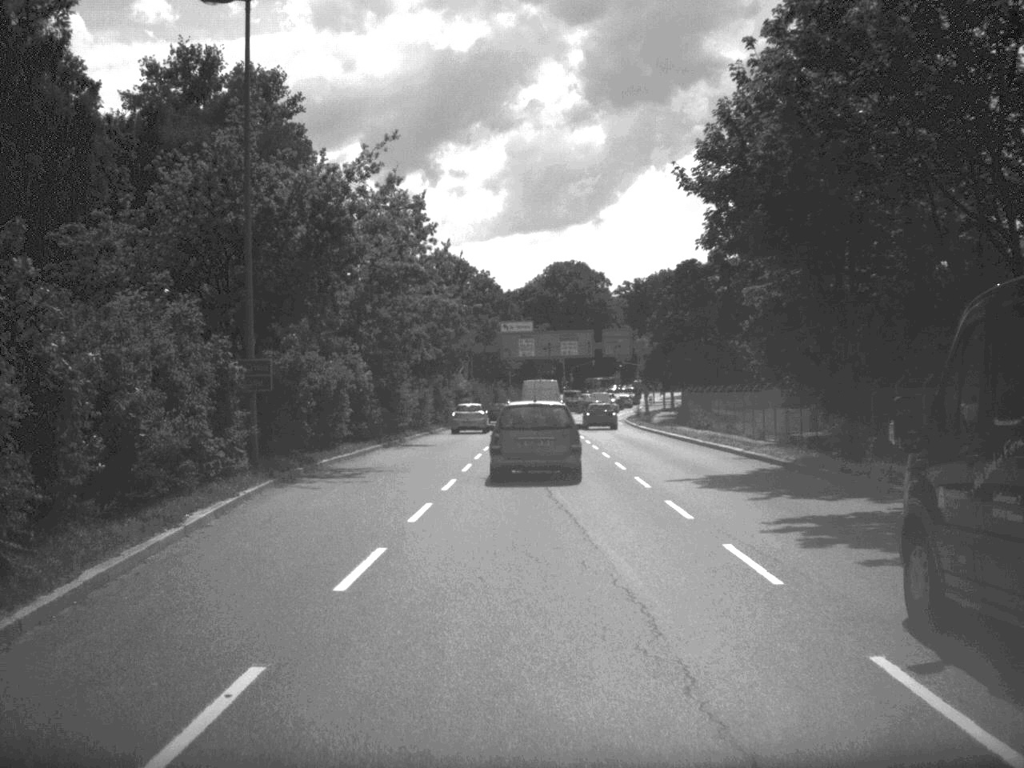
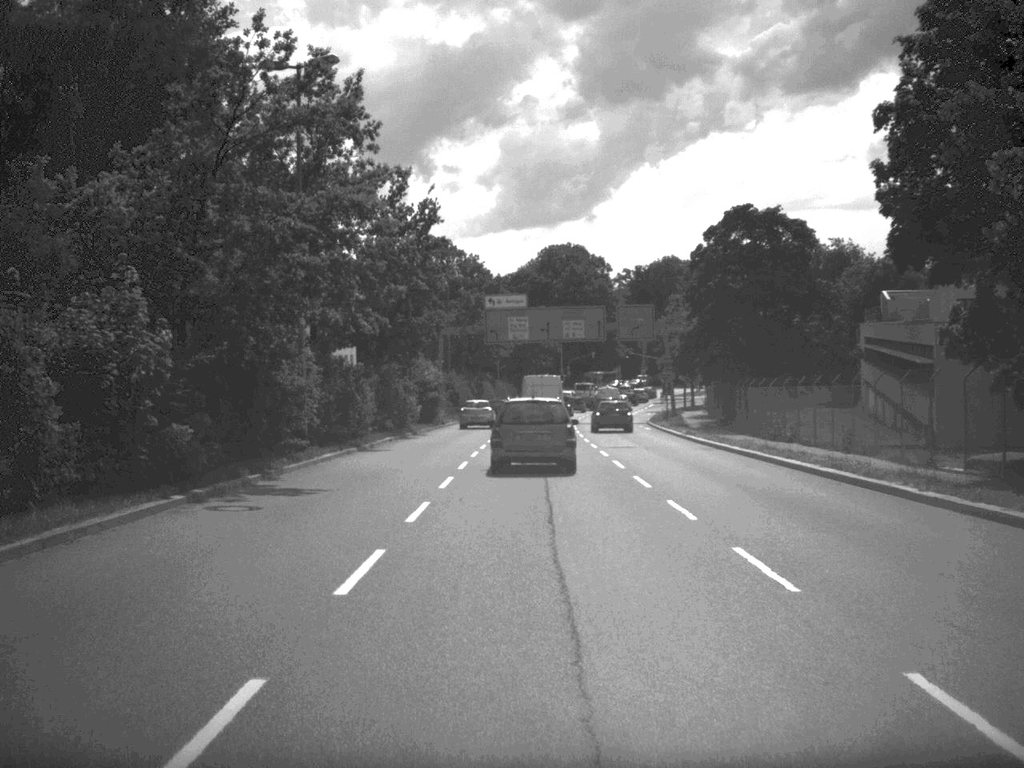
(0.0, +24.0) m; 0°
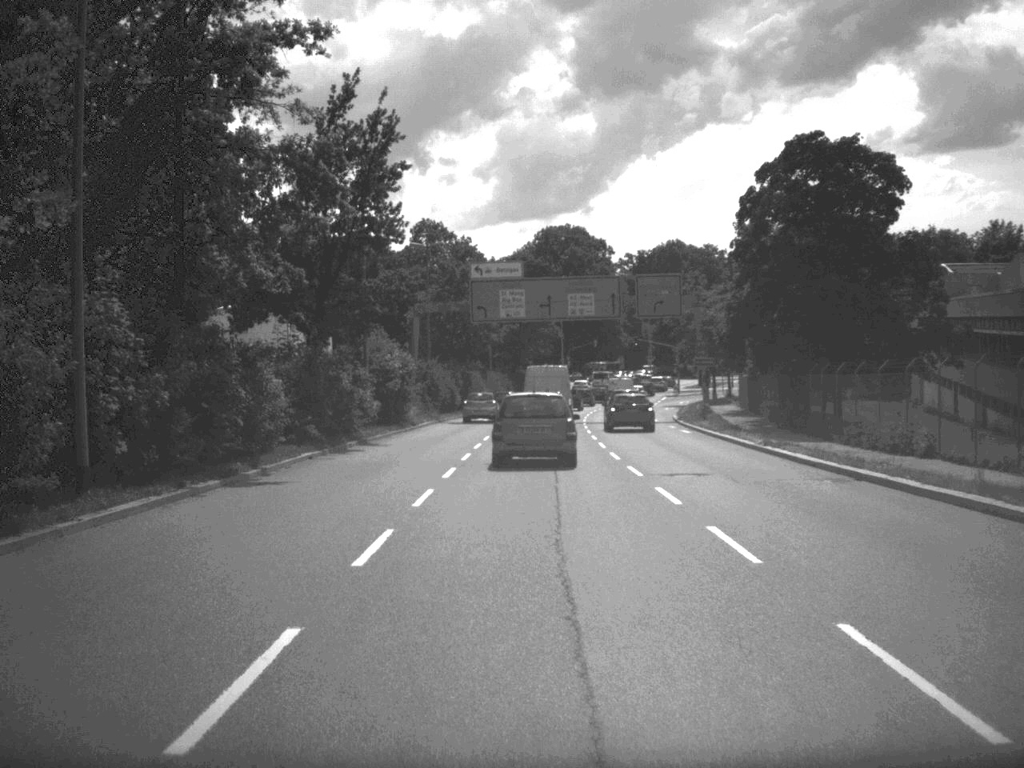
(0.0, +16.3) m; 0°
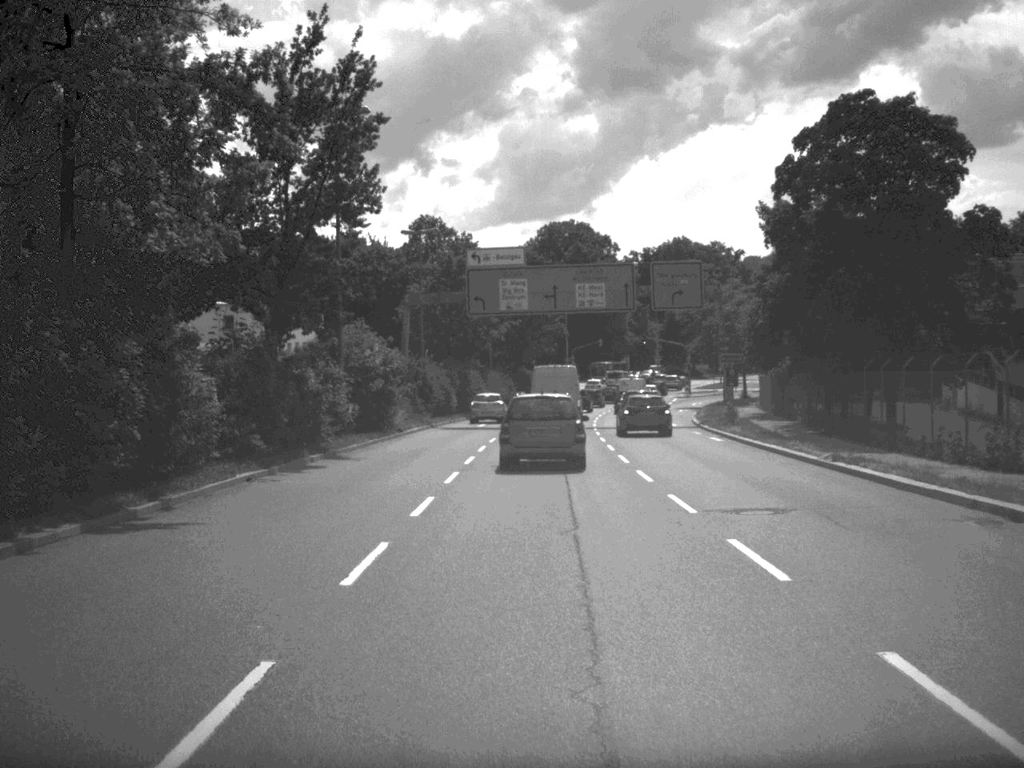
(0.0, +6.9) m; 0°
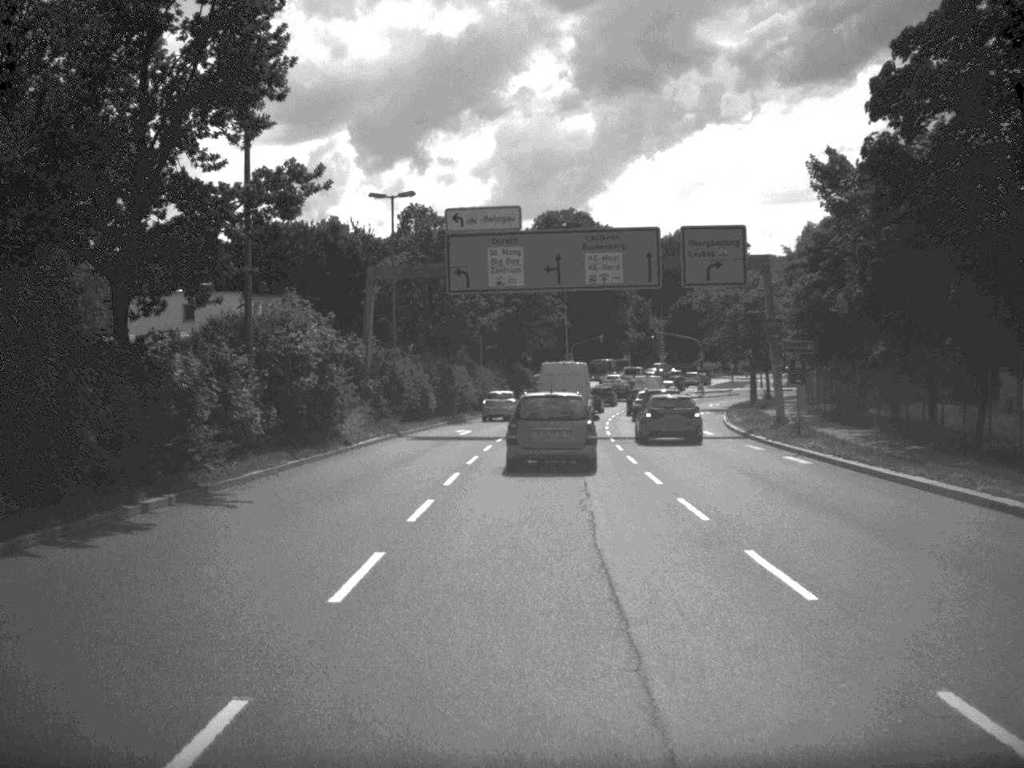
(0.0, +12.6) m; 0°
